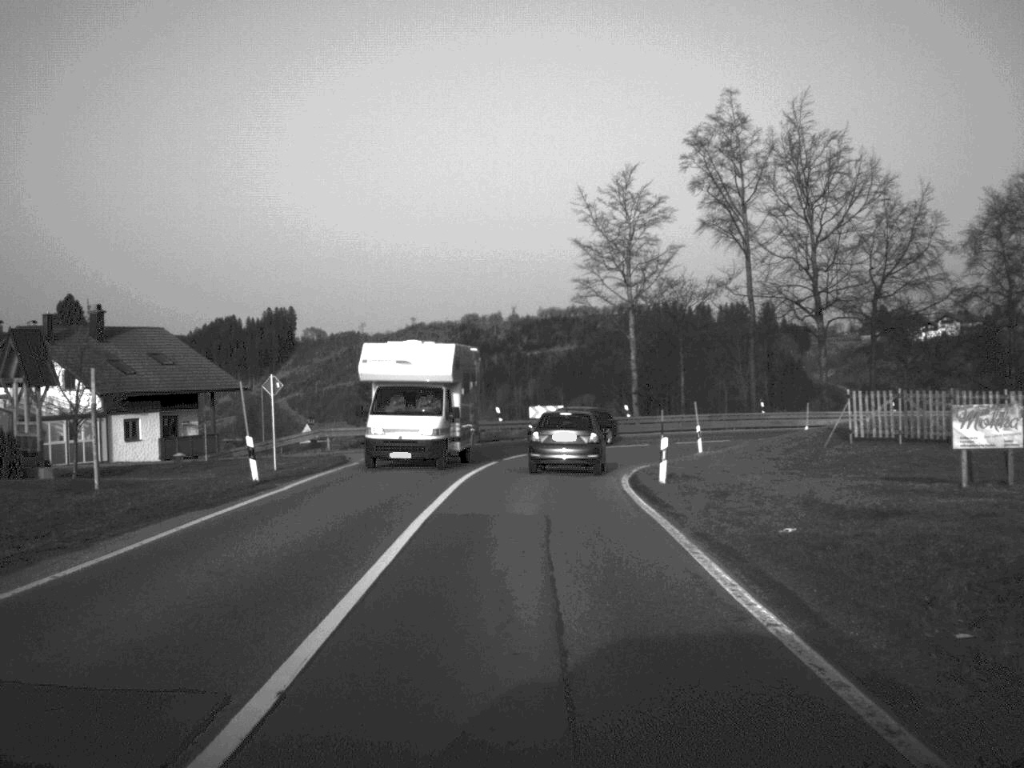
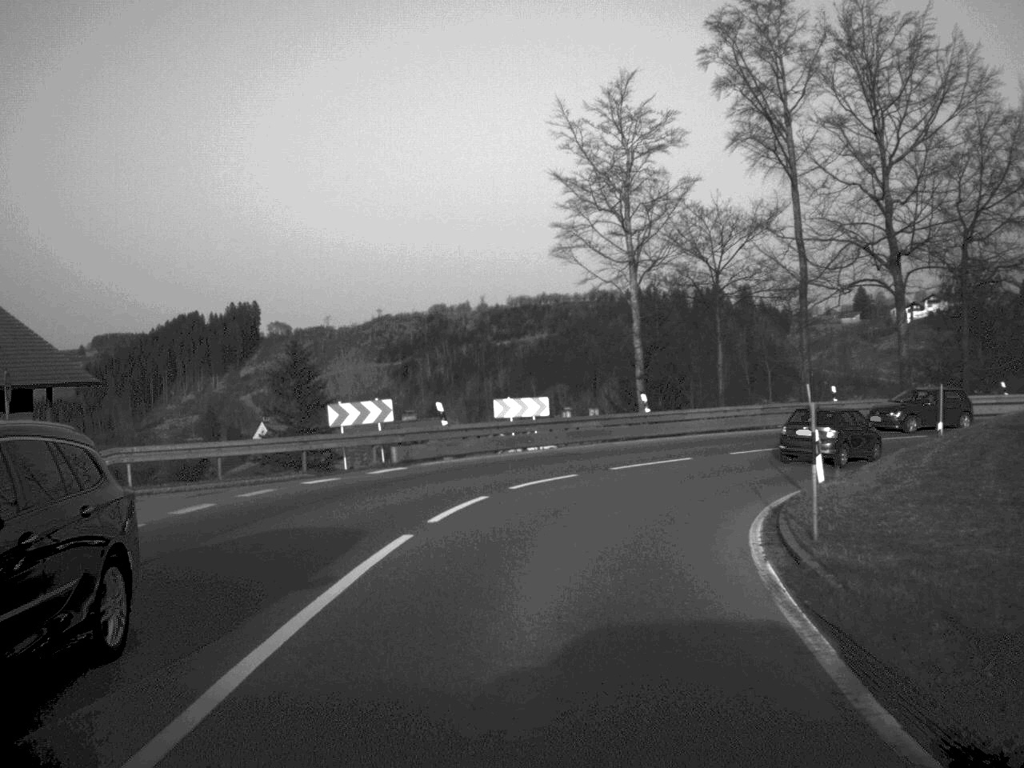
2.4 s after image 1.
(+0.2, +20.7) m; +1°
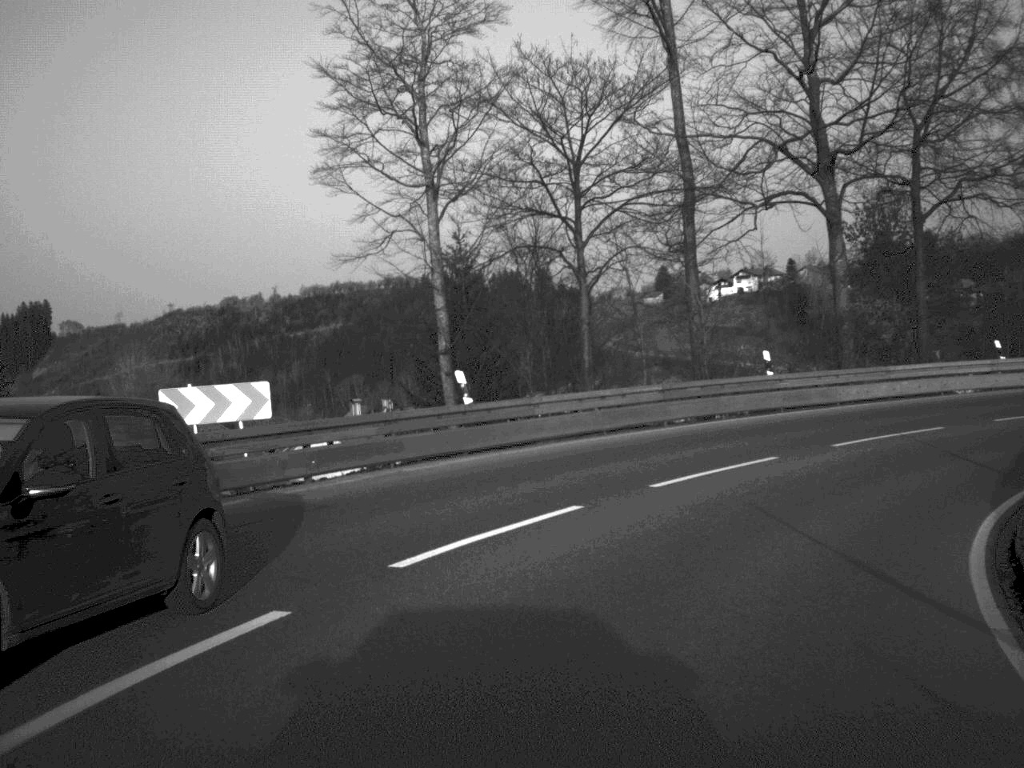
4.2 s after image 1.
(+1.1, +17.8) m; +9°
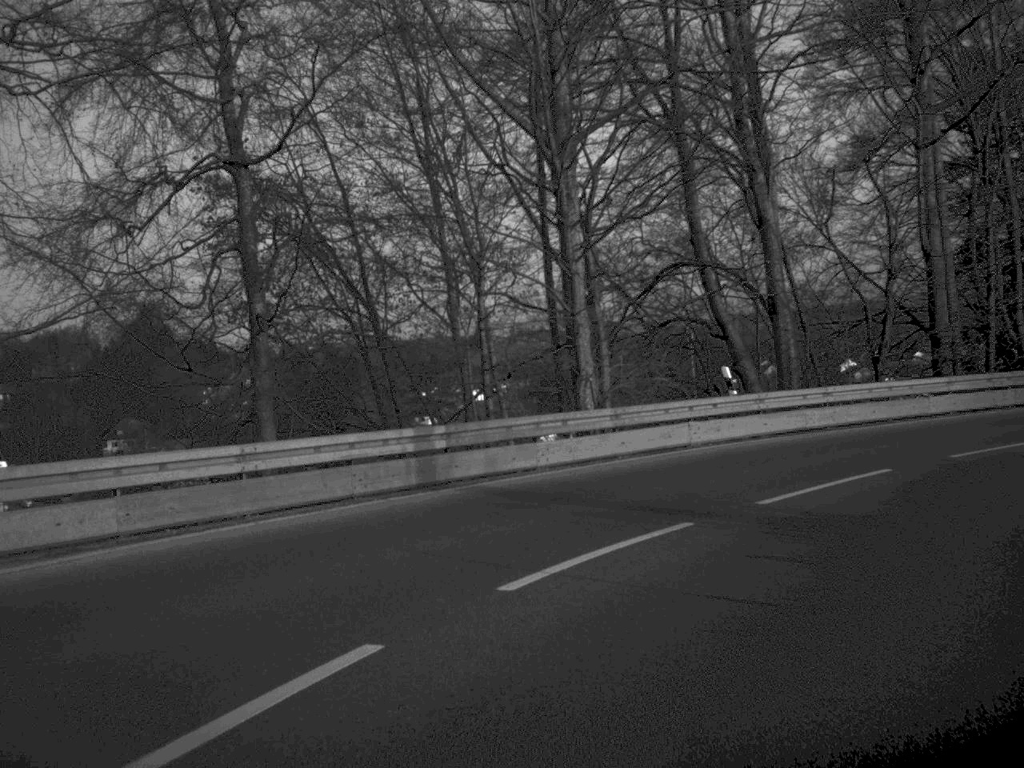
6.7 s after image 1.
(+7.6, +21.6) m; +44°
